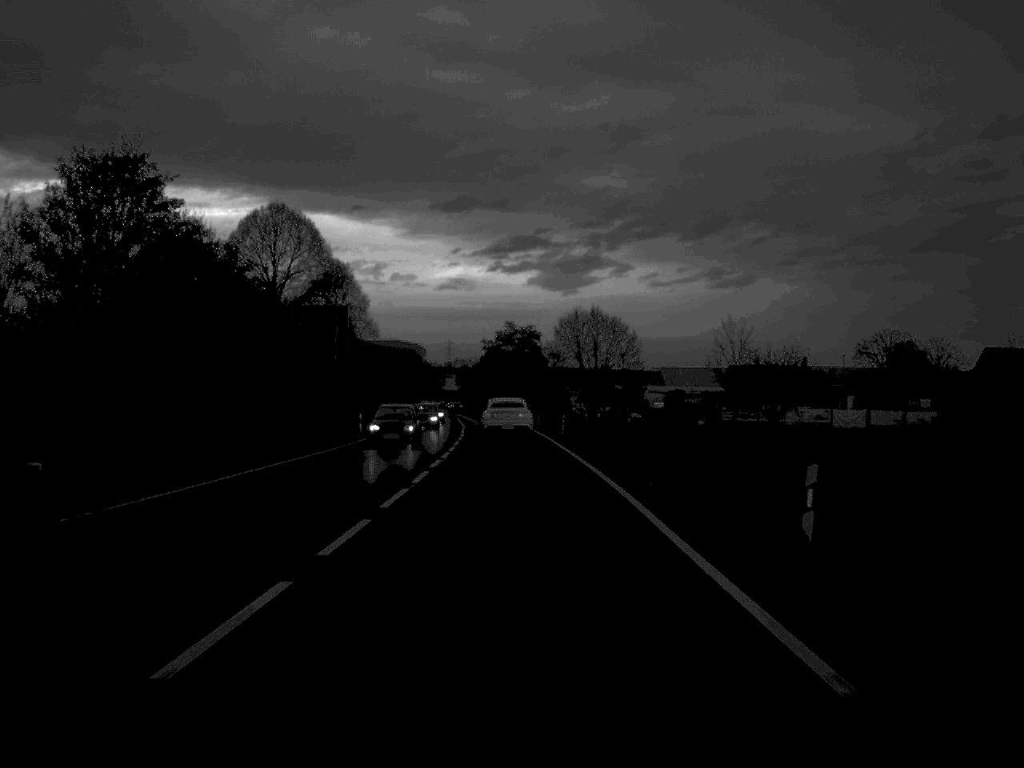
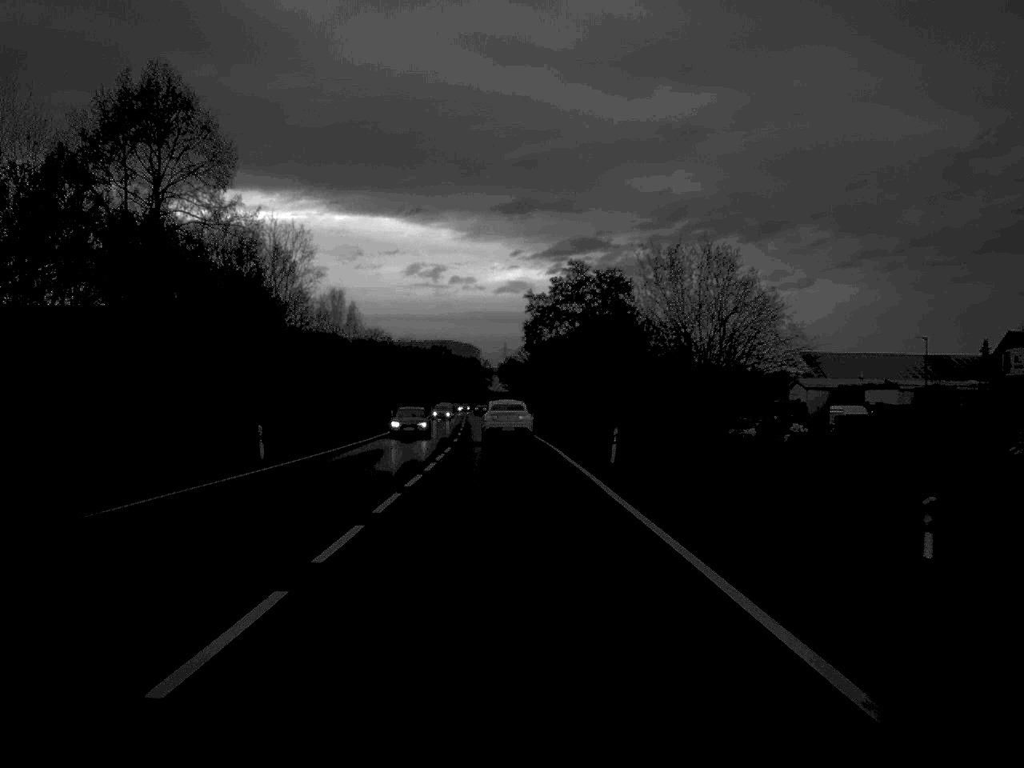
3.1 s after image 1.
(-1.5, +73.3) m; -3°
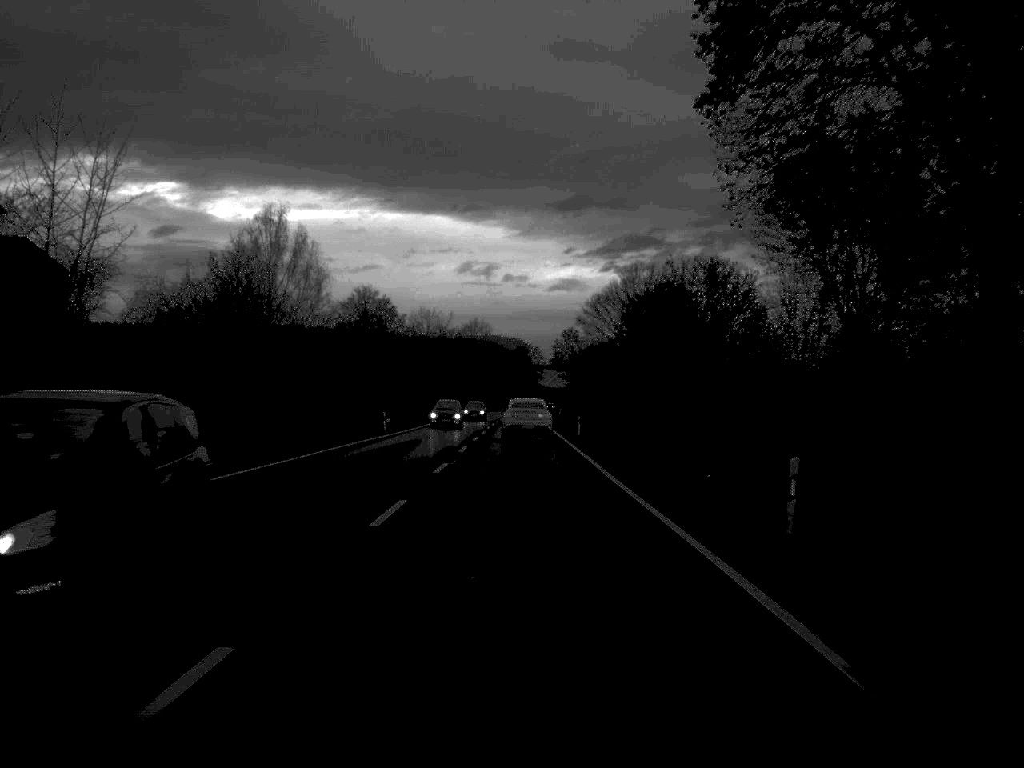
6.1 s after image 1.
(-1.8, +74.6) m; -2°
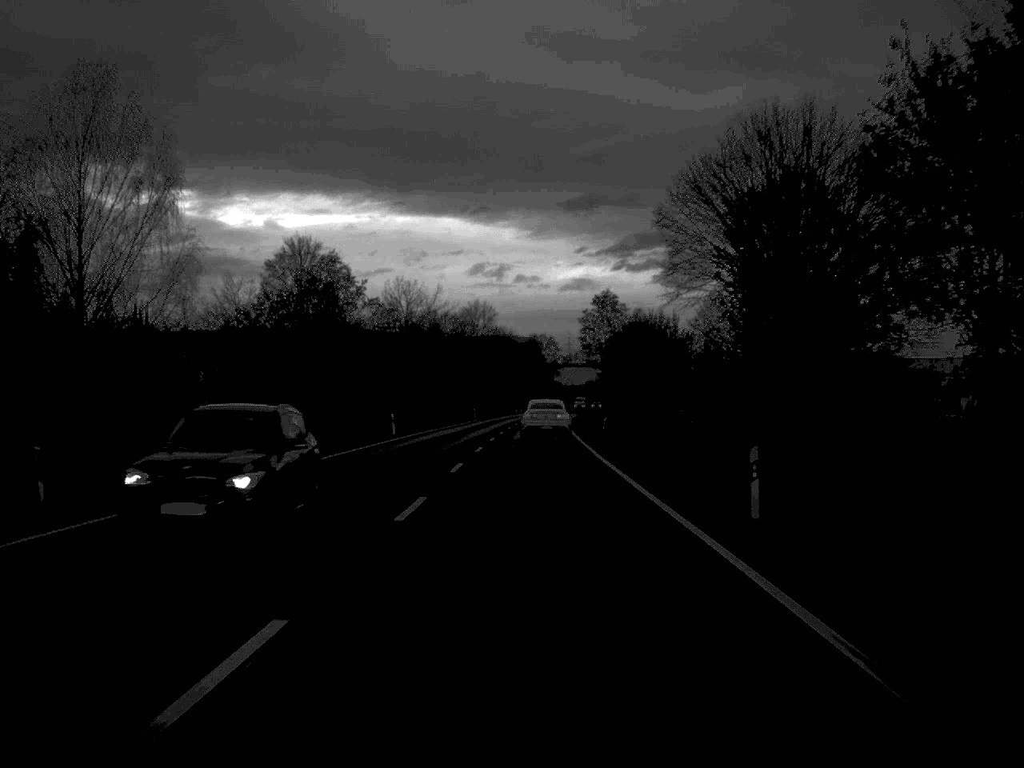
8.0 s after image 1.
(-0.2, +46.8) m; -1°
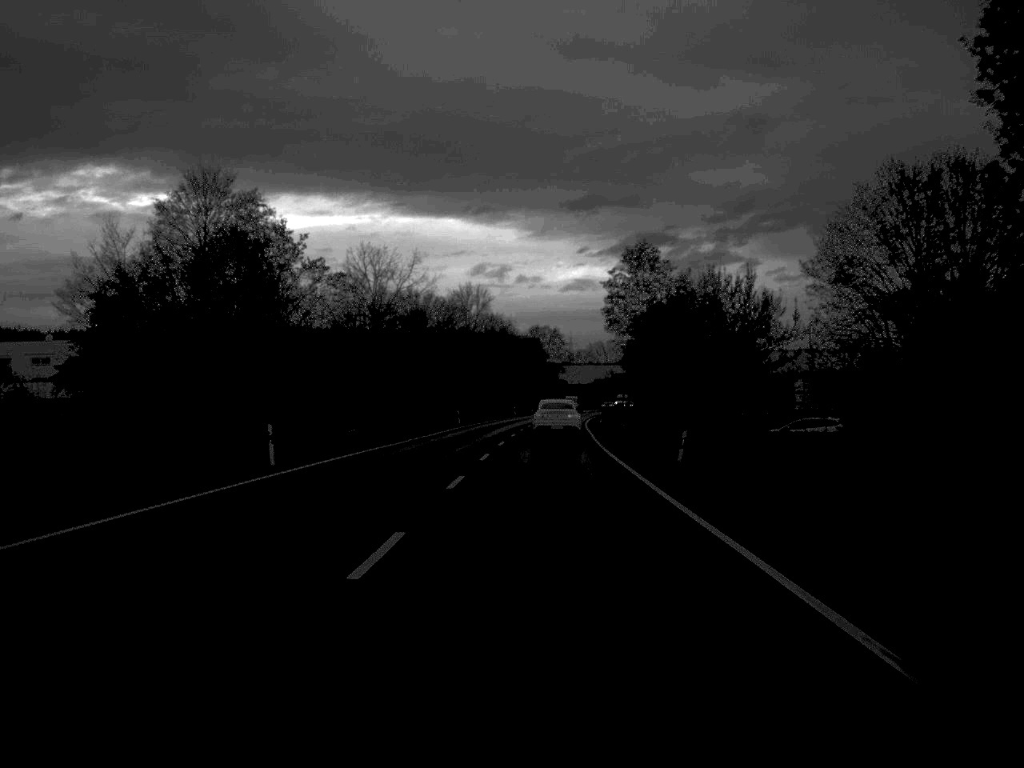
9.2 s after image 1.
(0.0, +29.9) m; 0°
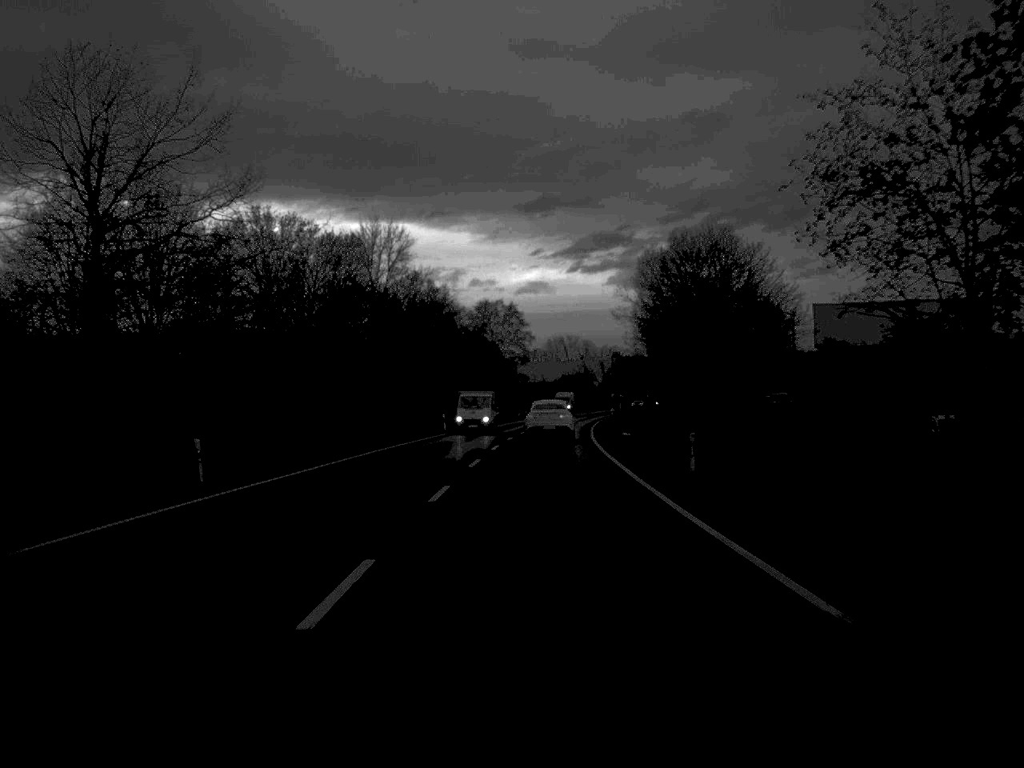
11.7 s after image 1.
(+1.0, +62.3) m; +2°
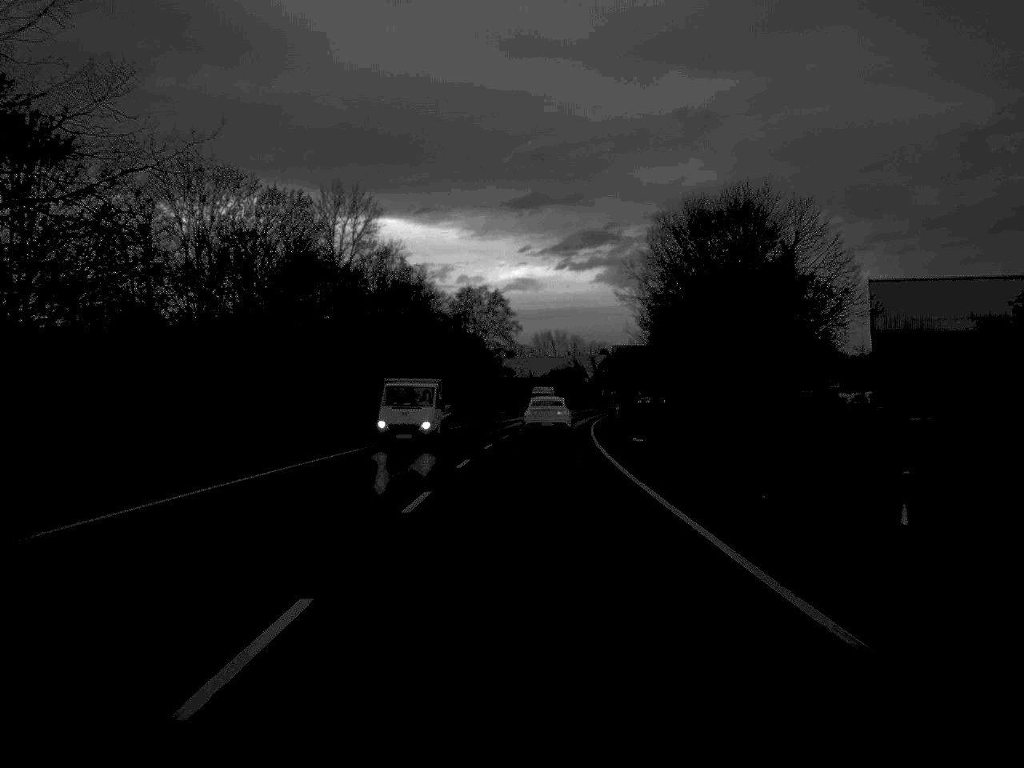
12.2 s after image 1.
(+0.1, +14.8) m; +1°
